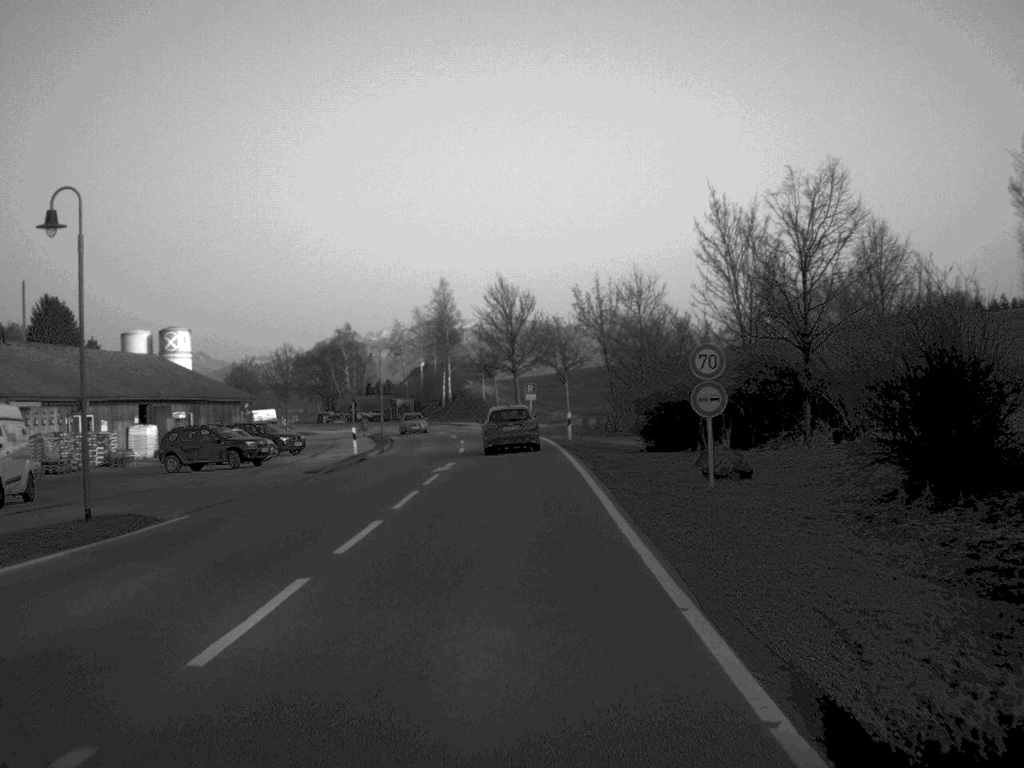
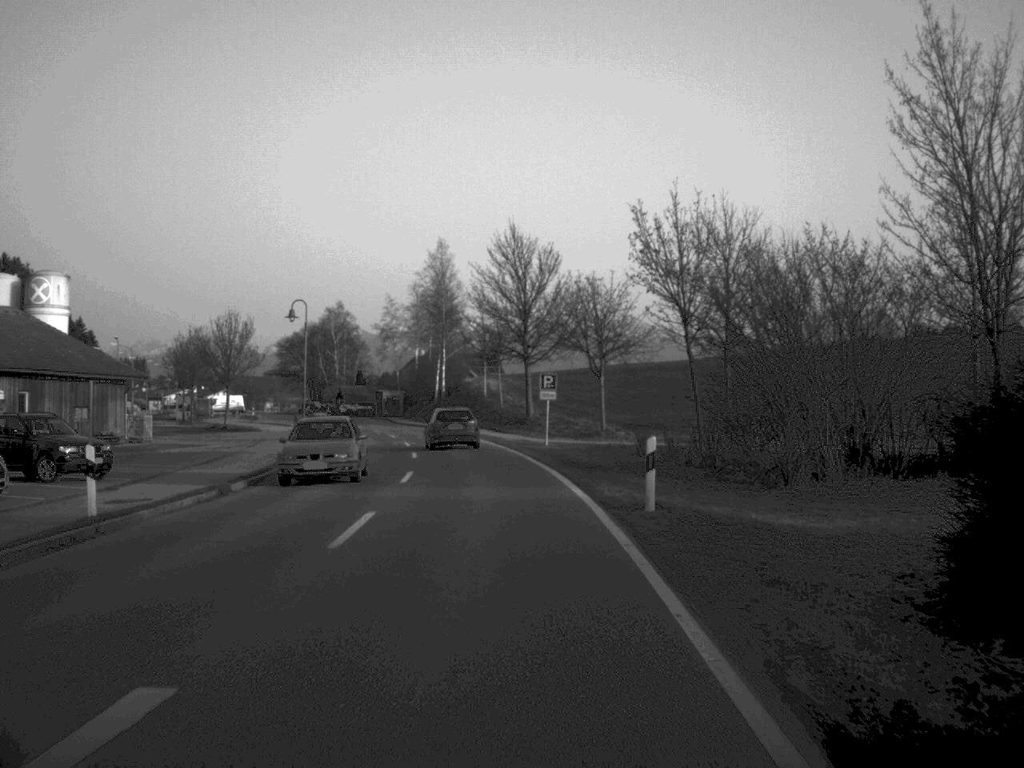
(+0.1, +28.7) m; -1°
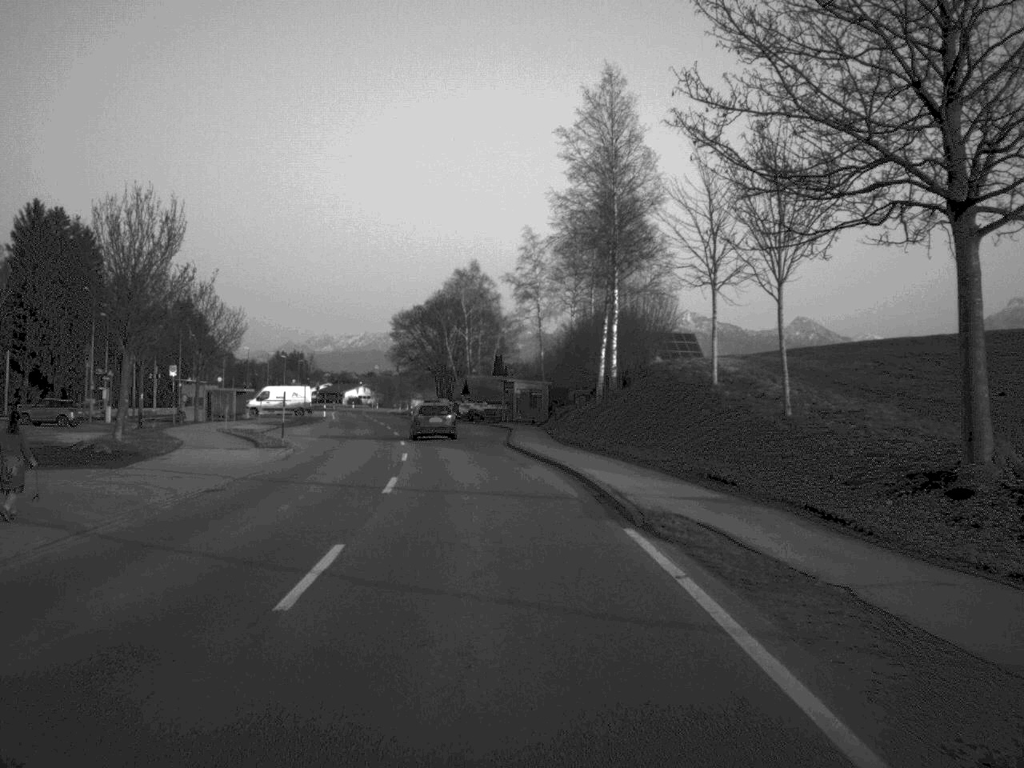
(-3.0, +52.7) m; -8°
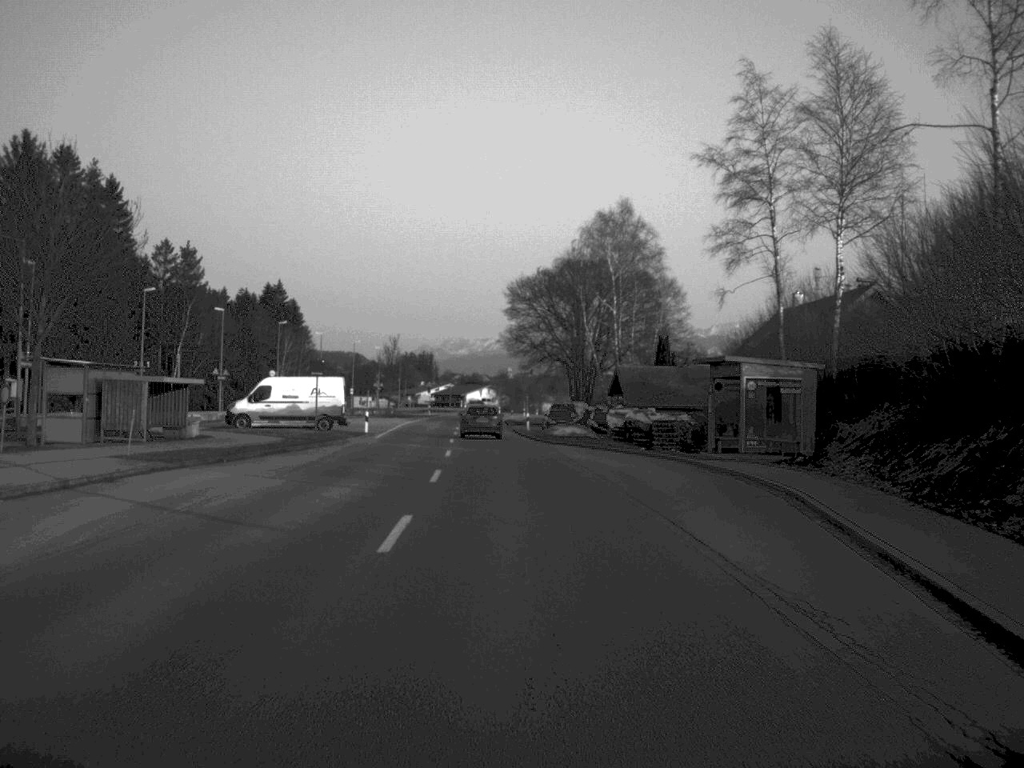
(-2.6, +44.3) m; -6°
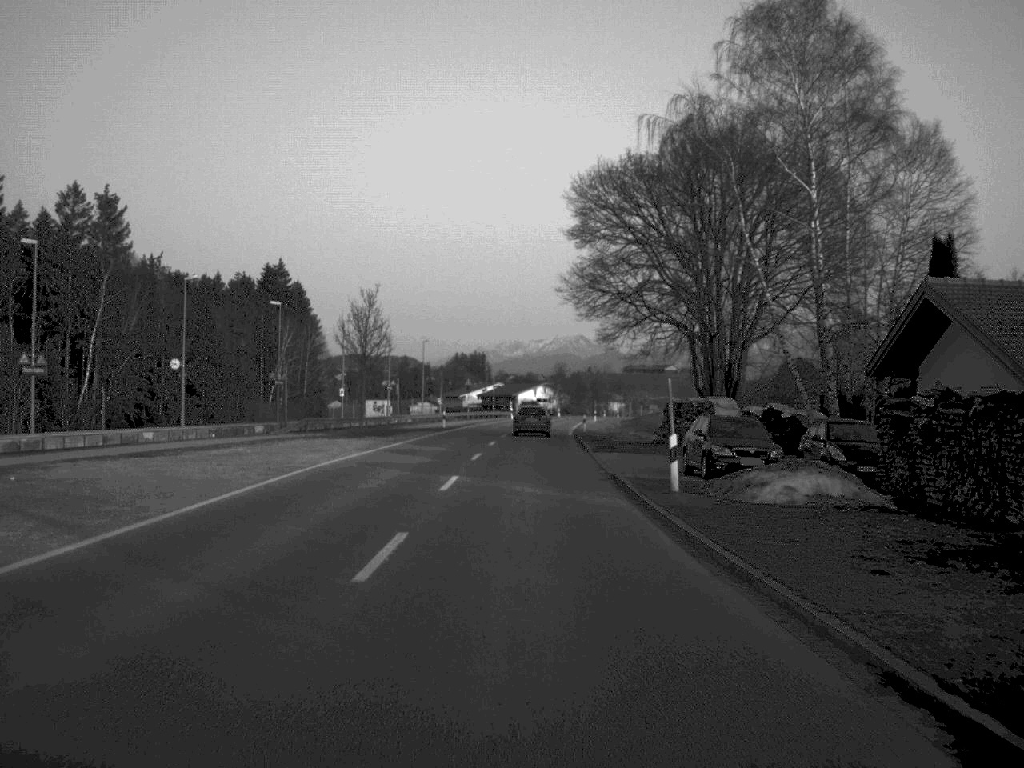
(-1.2, +49.8) m; -2°
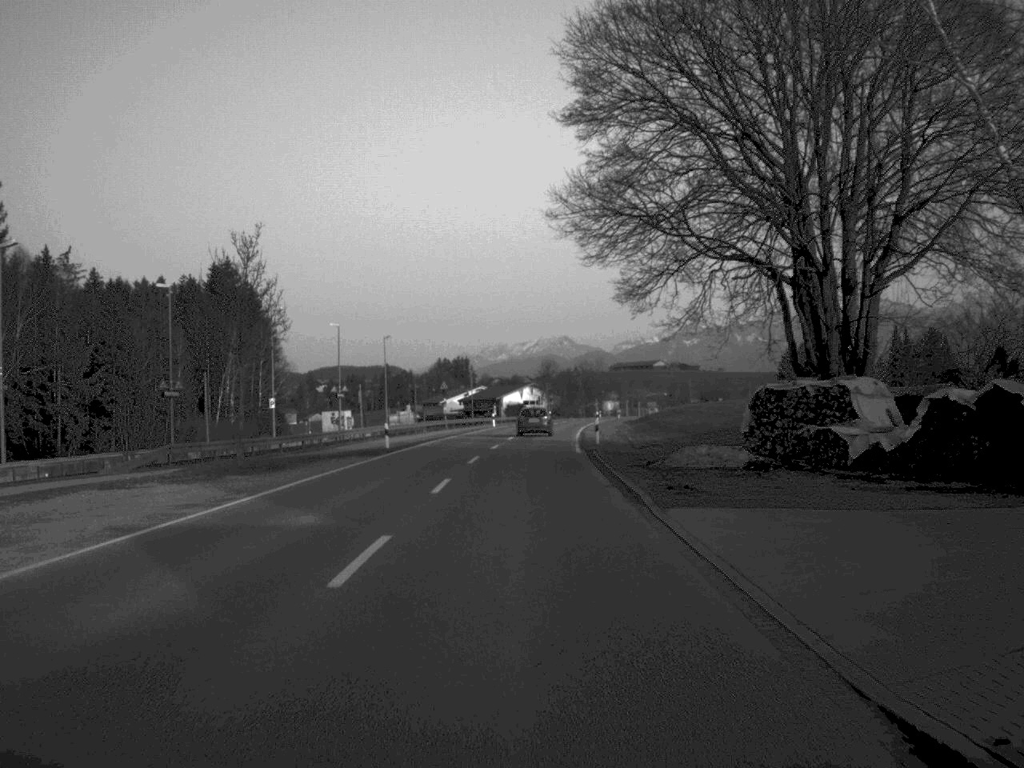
(+0.1, +23.6) m; +1°
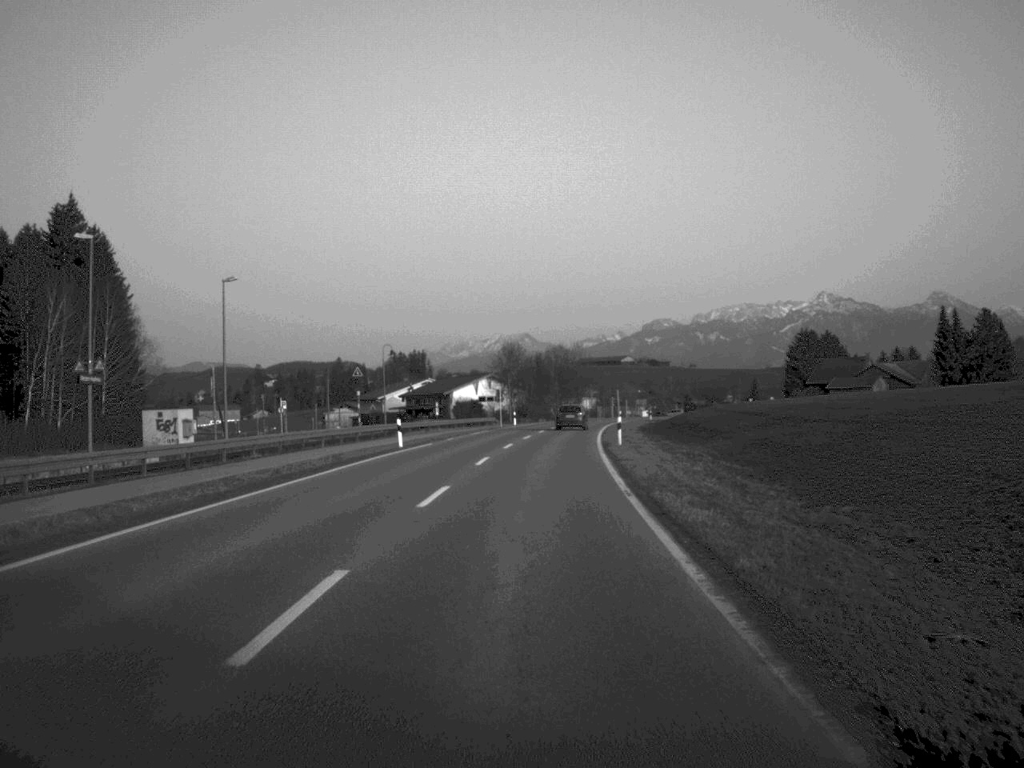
(+0.6, +51.2) m; +2°
